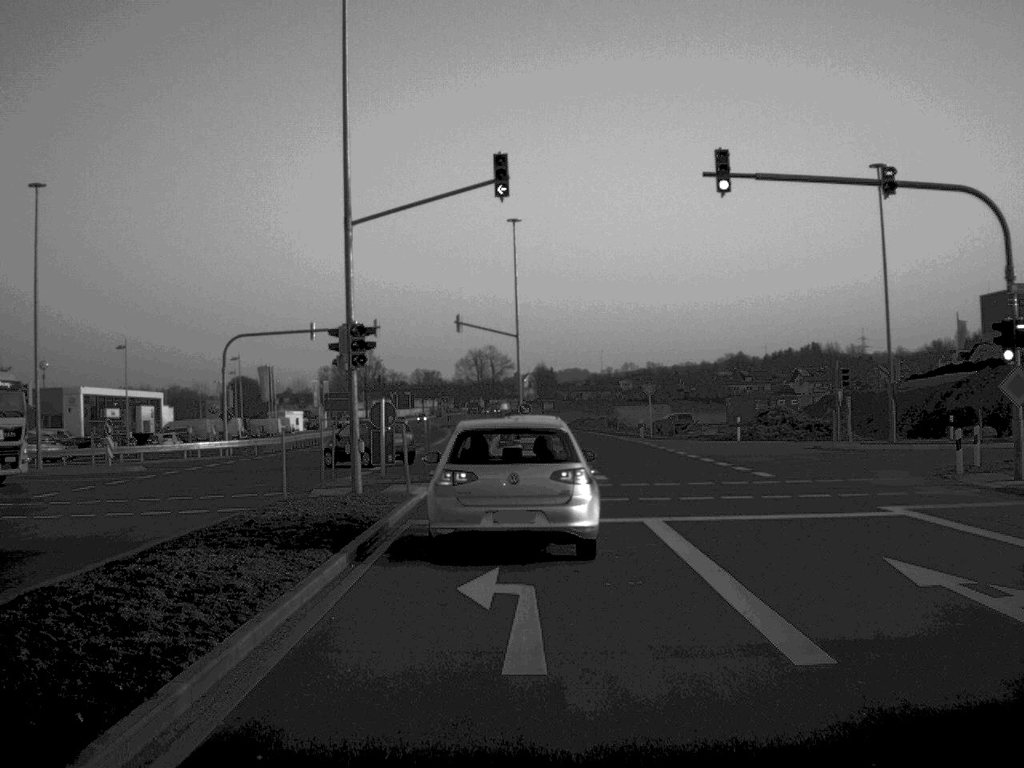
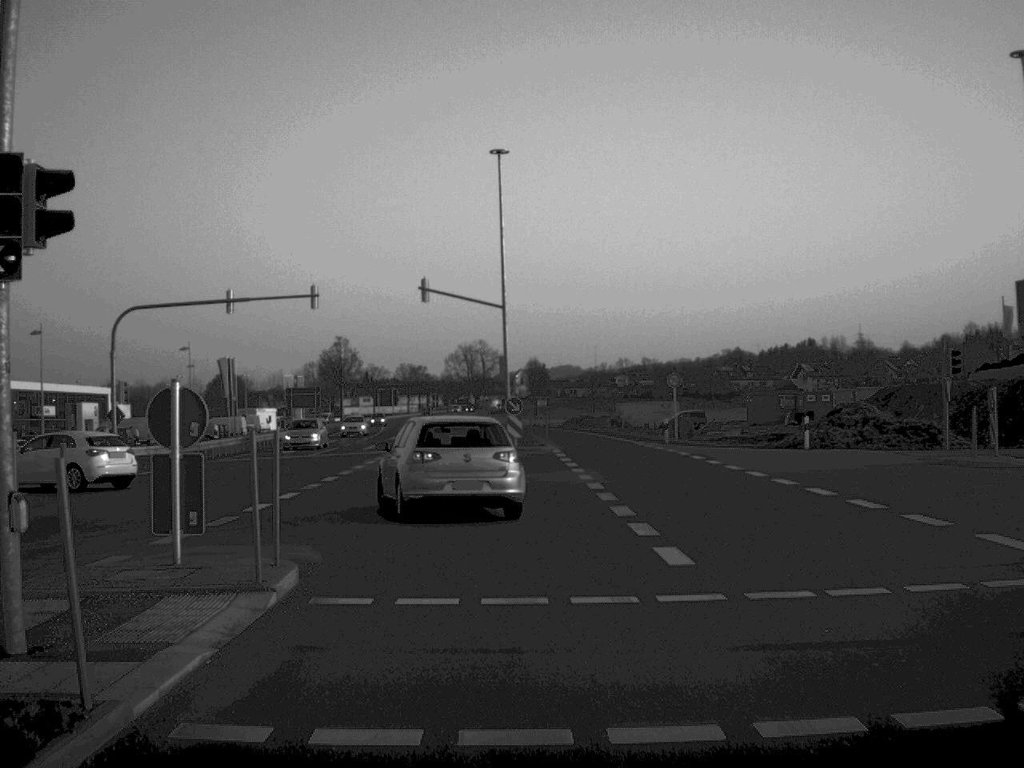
(+0.1, +15.7) m; 0°
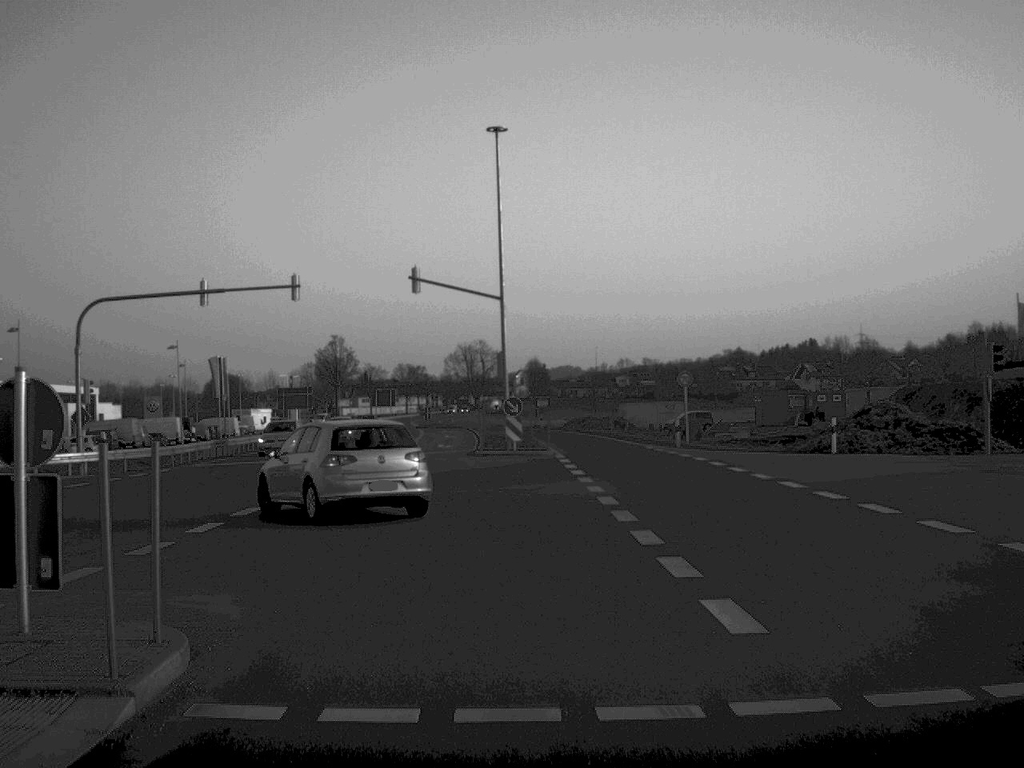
(0.0, +3.8) m; 0°
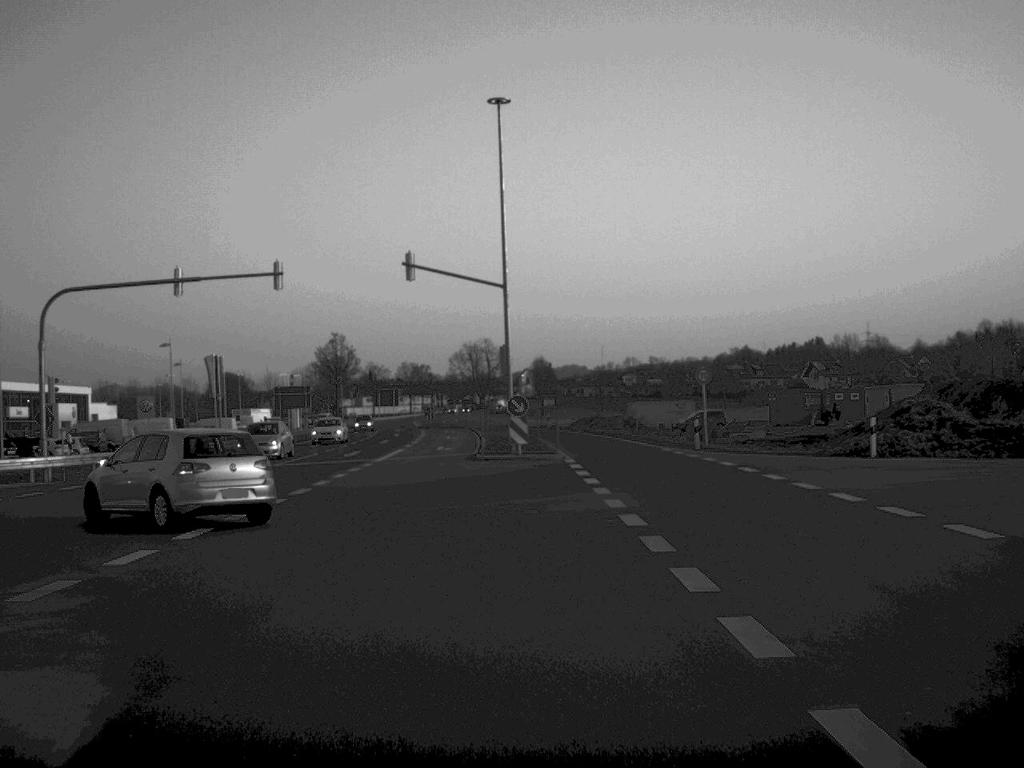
(0.0, +3.8) m; 0°
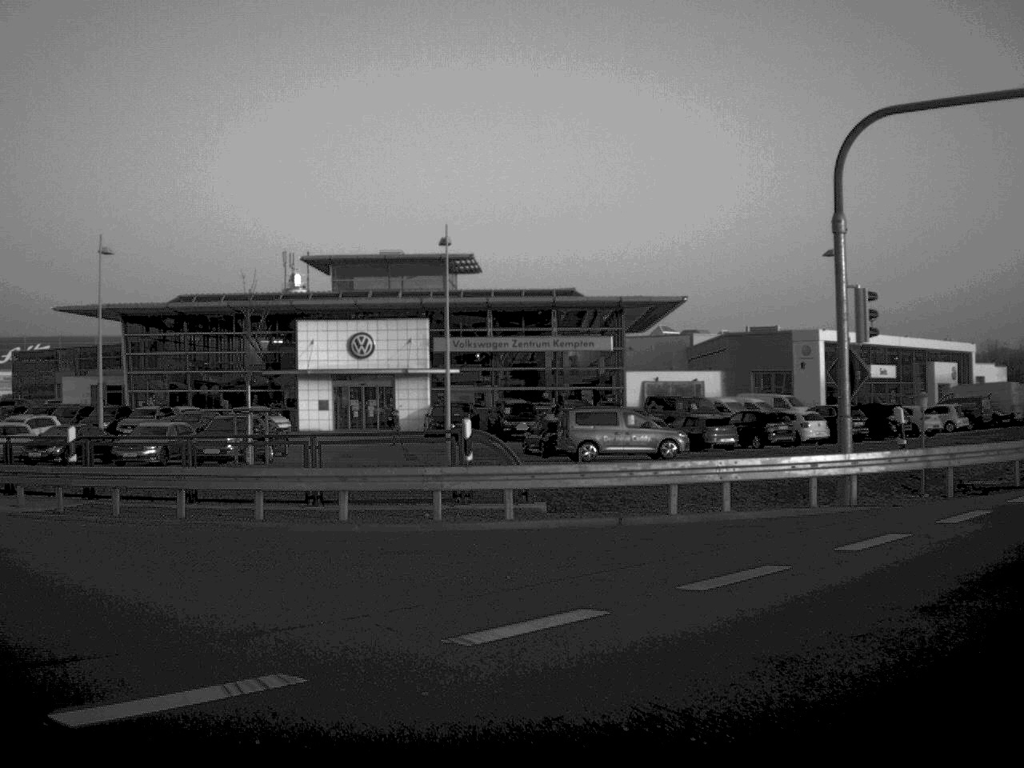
(-5.2, +19.7) m; -41°
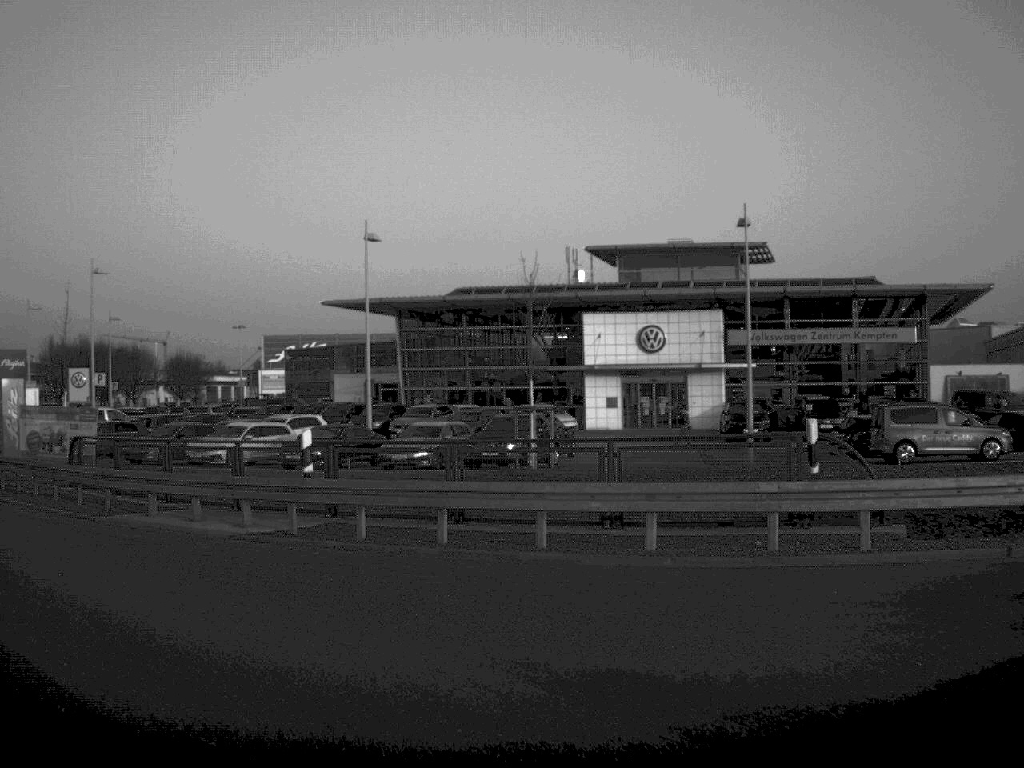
(-0.4, +4.0) m; -13°
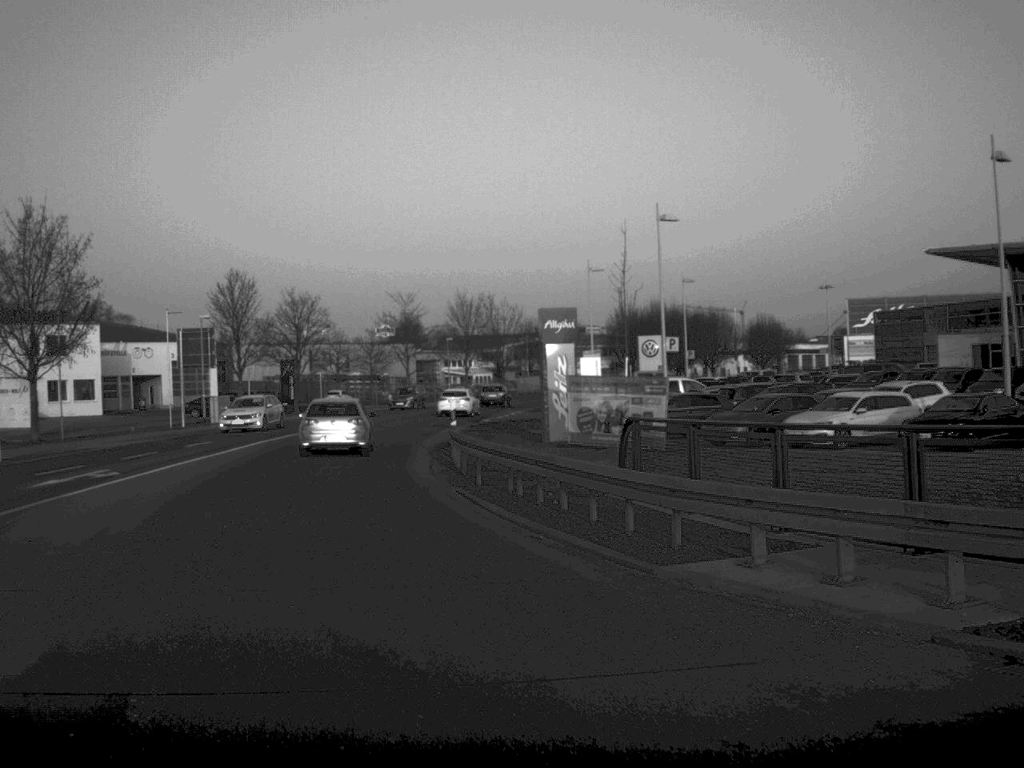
(-2.1, +8.8) m; -26°
